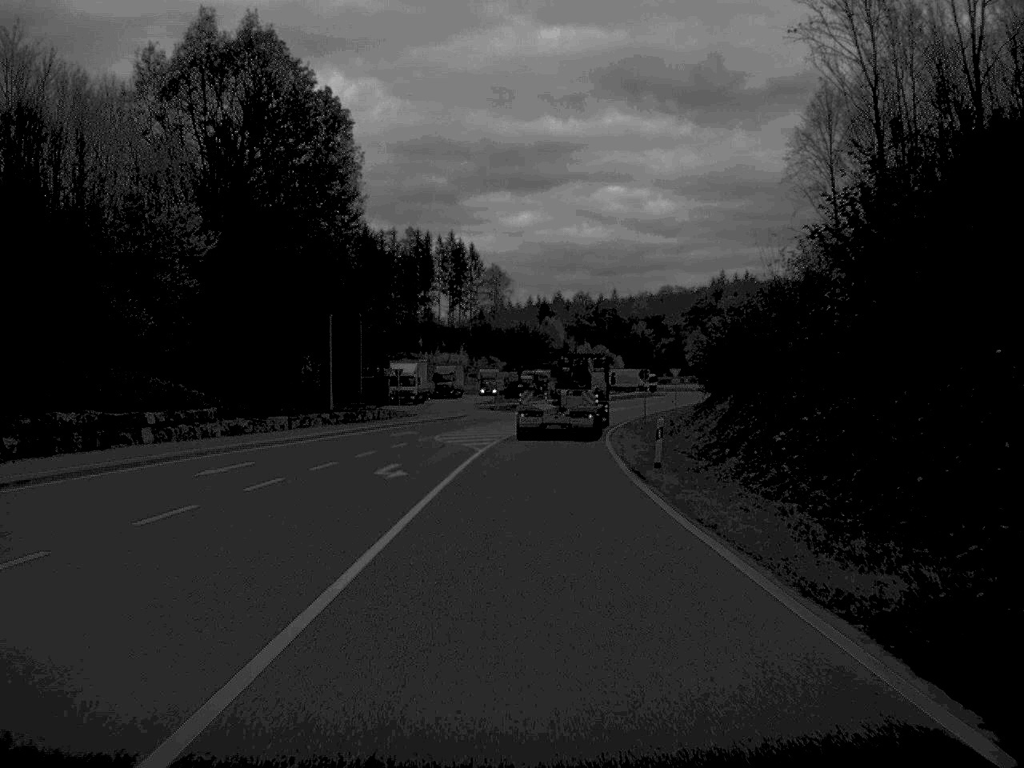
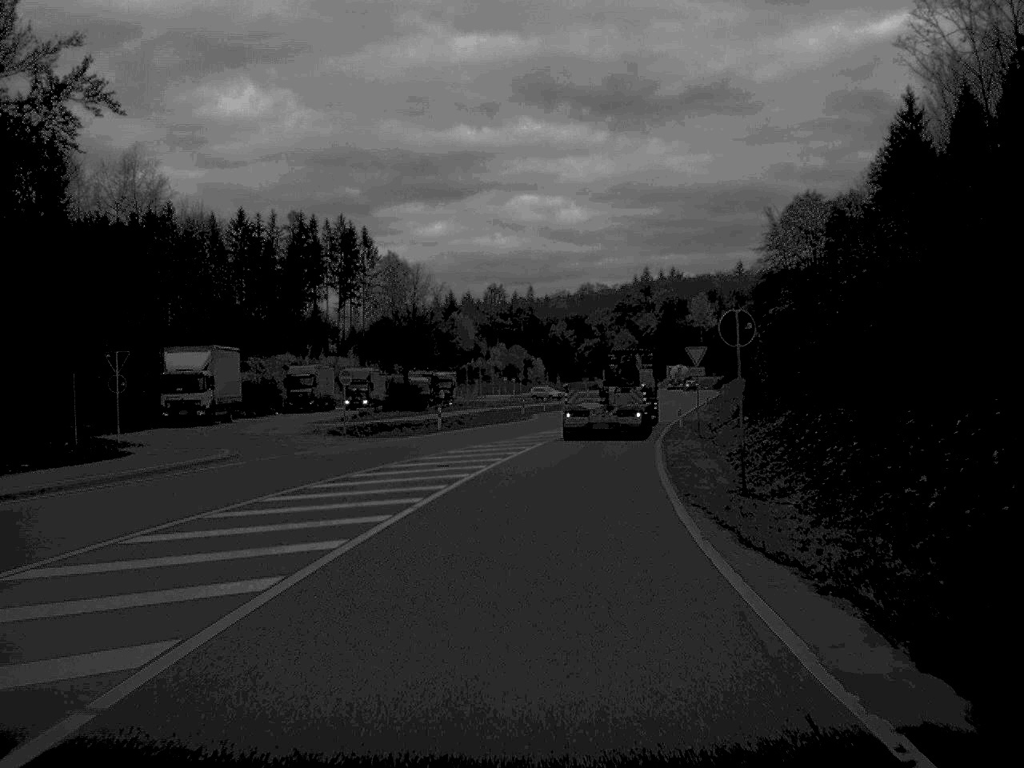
(+1.4, +48.8) m; +4°
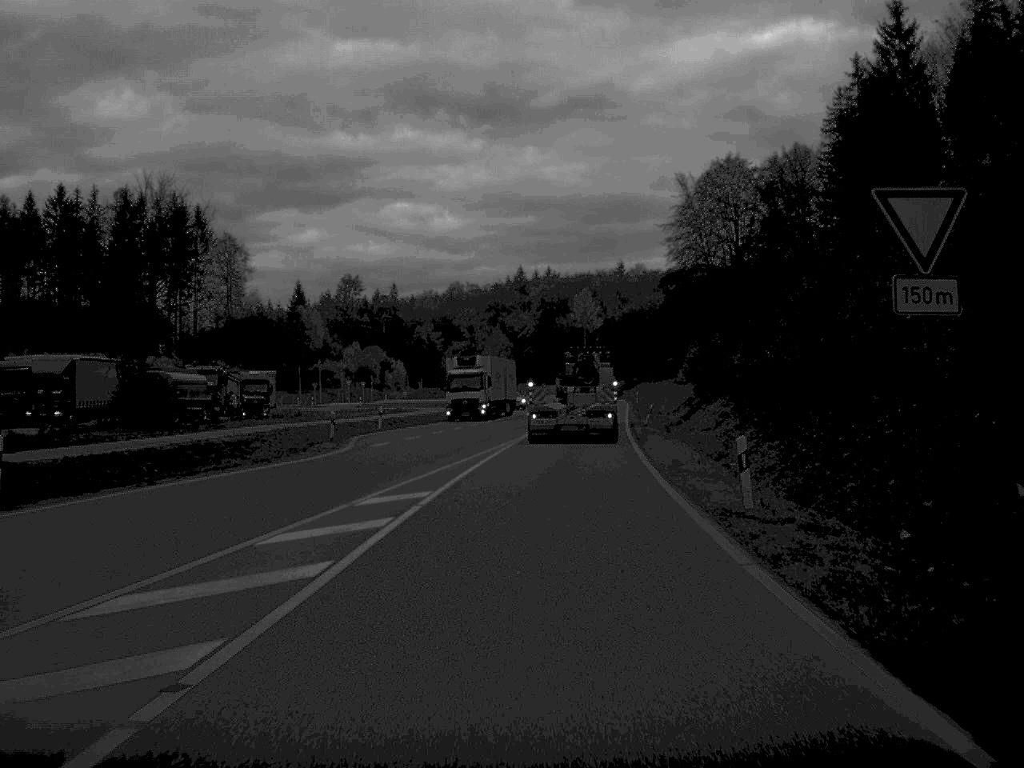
(+1.9, +37.8) m; +6°
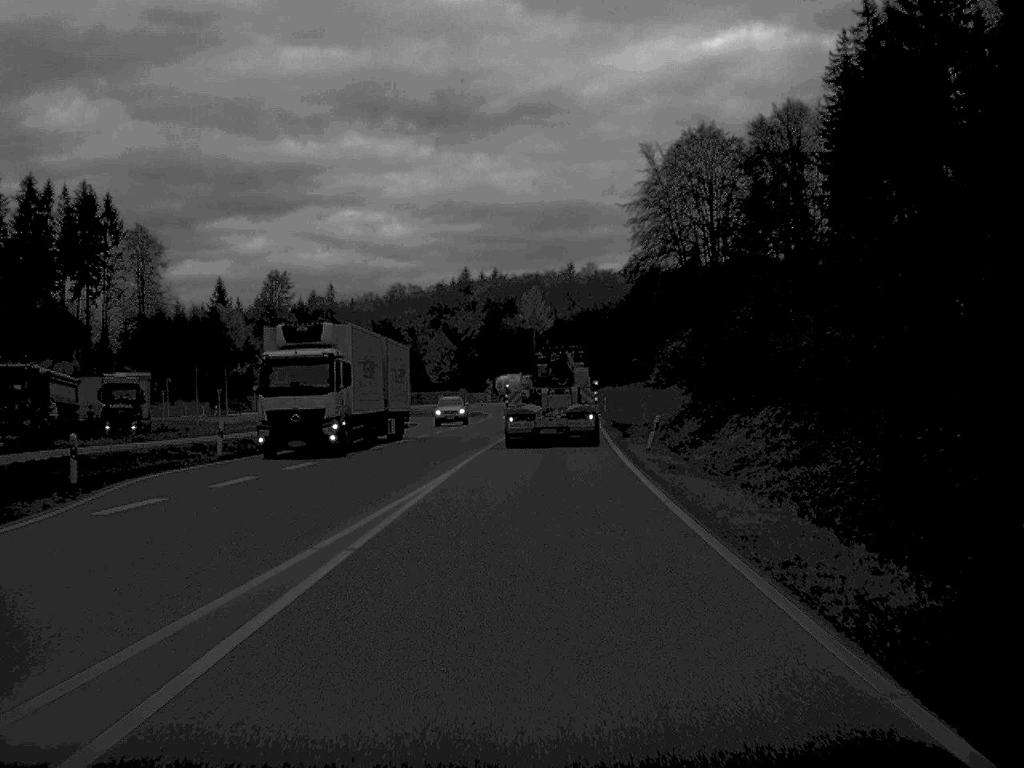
(+0.5, +22.4) m; +2°
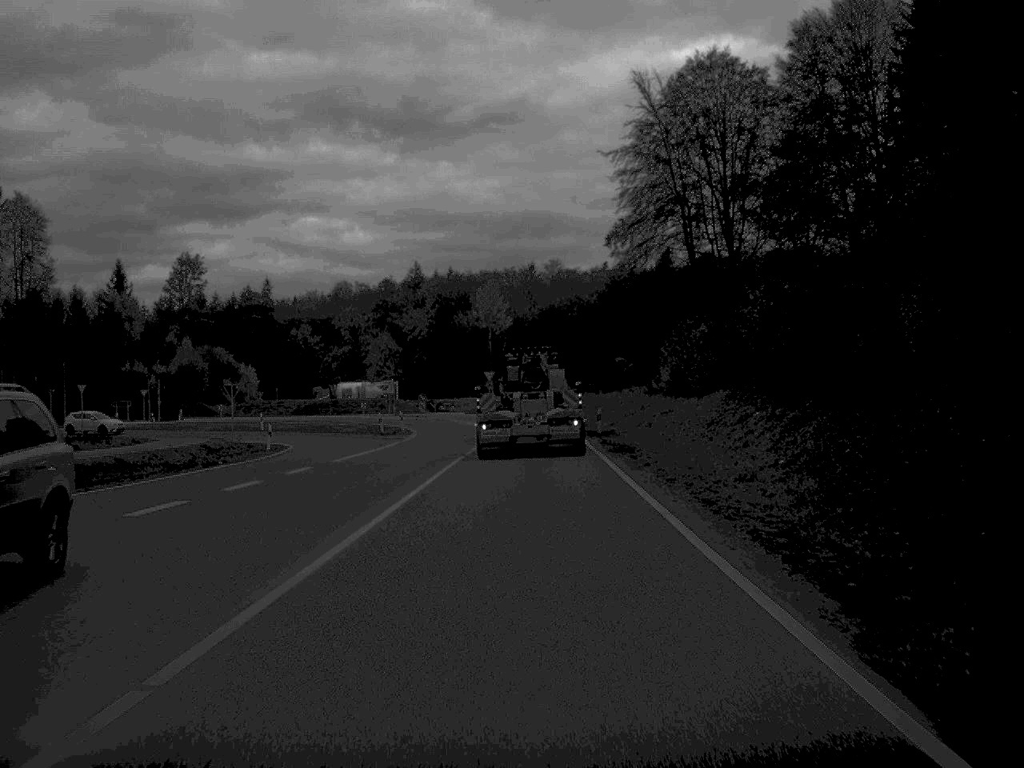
(+0.7, +34.8) m; +2°
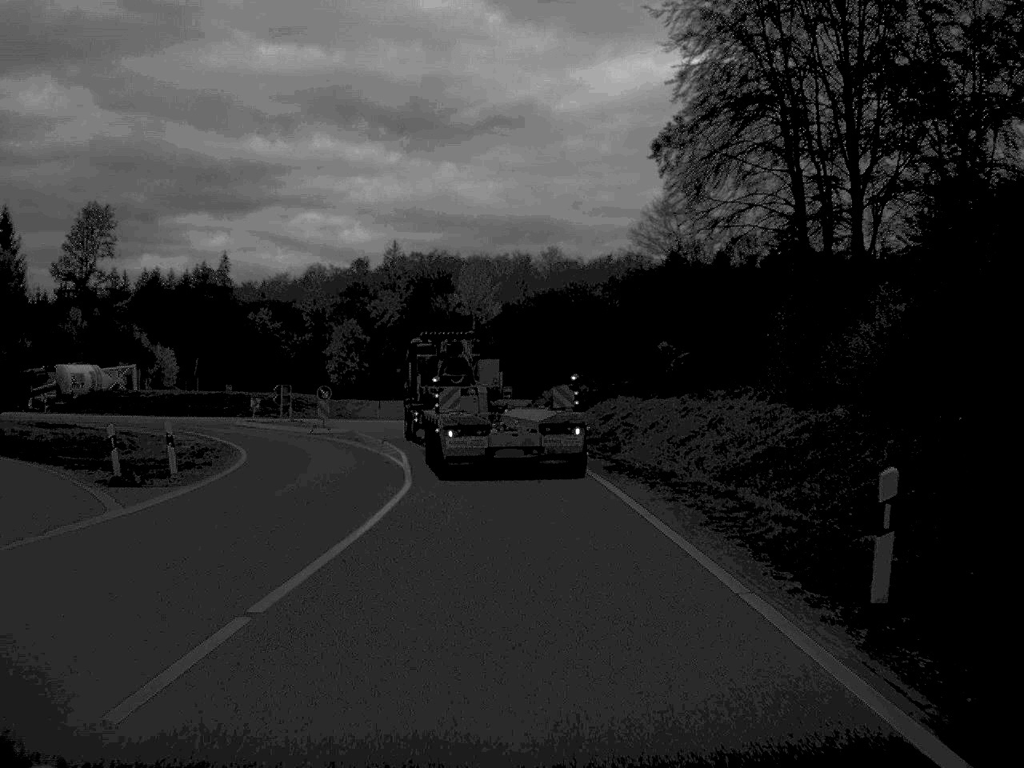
(+0.2, +41.3) m; 0°
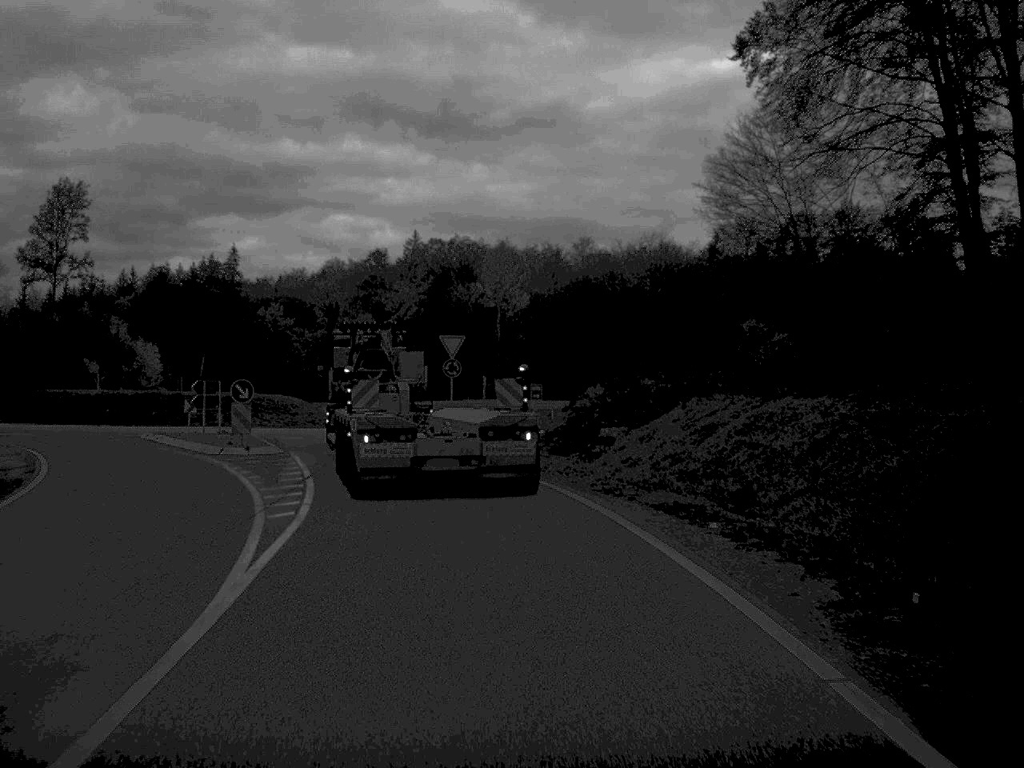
(-0.1, +19.0) m; -1°
